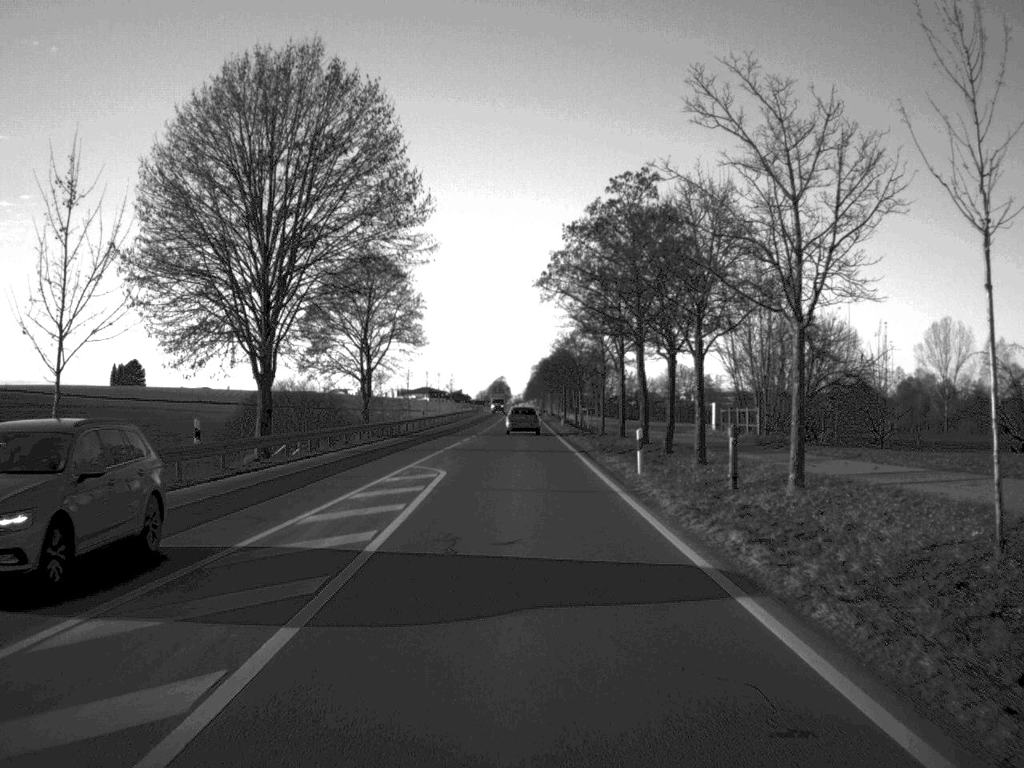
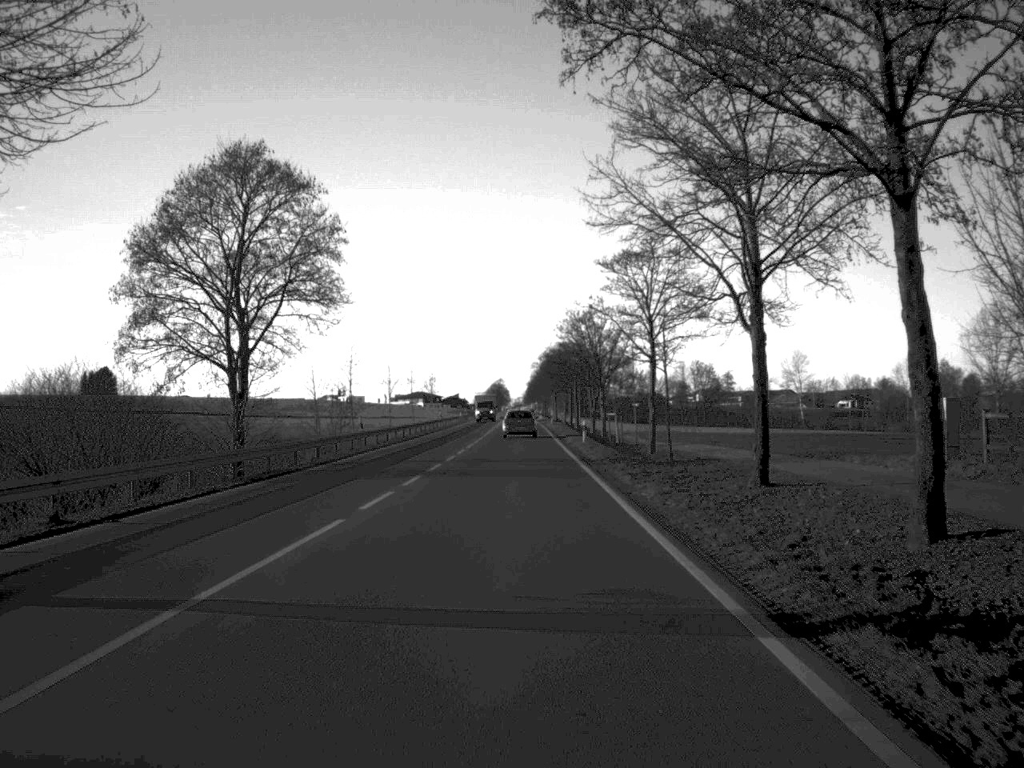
(0.0, +32.1) m; 0°
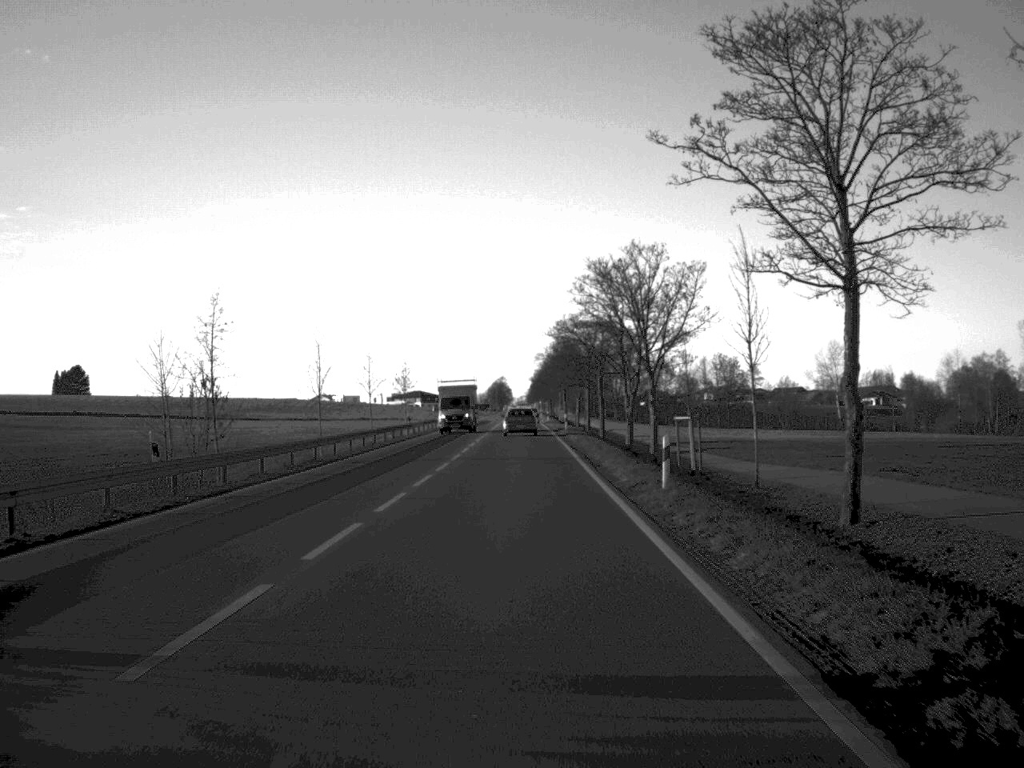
(0.0, +30.3) m; 0°
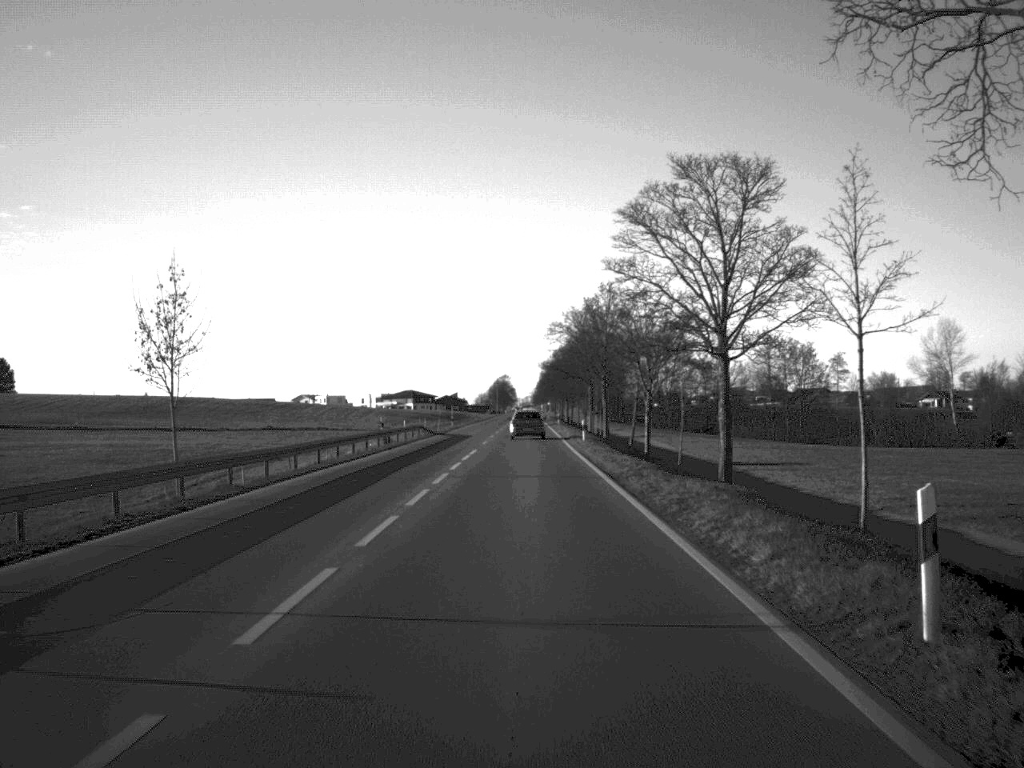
(-0.3, +64.7) m; 0°
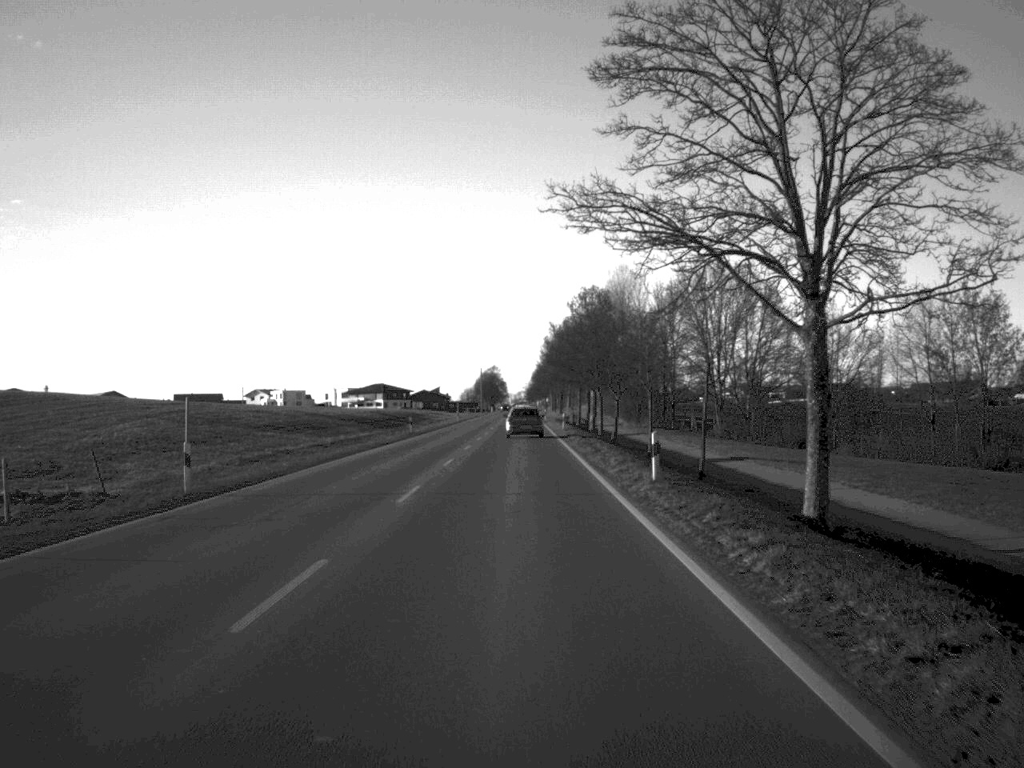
(0.0, +82.3) m; 0°
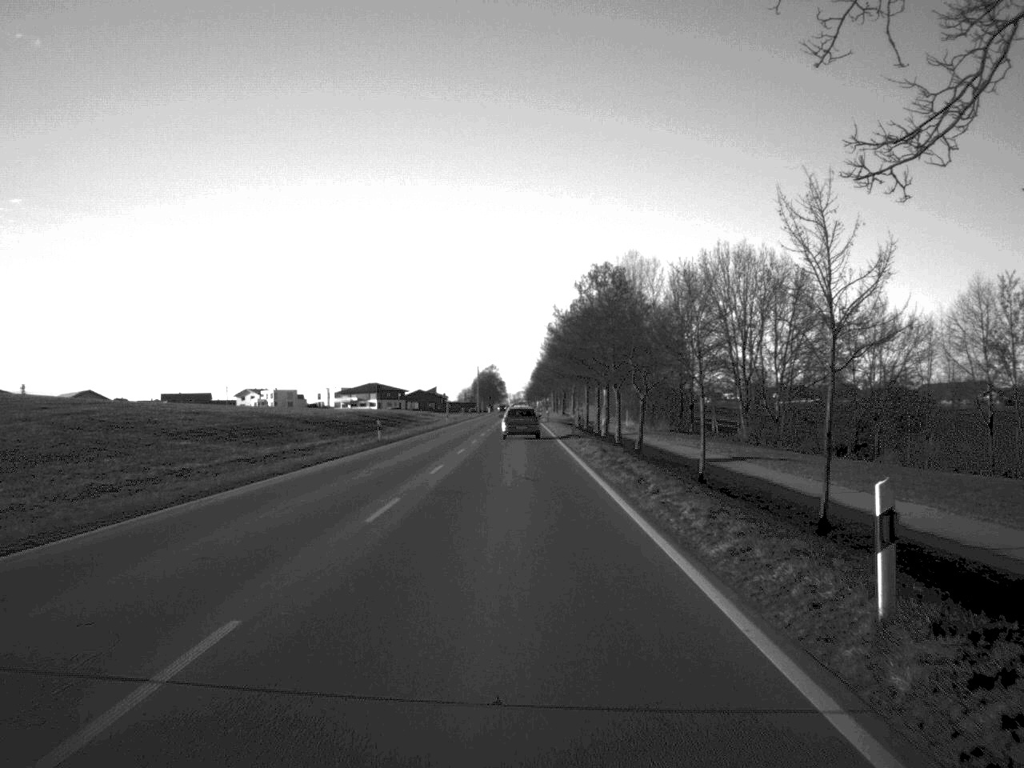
(0.0, +15.6) m; 0°
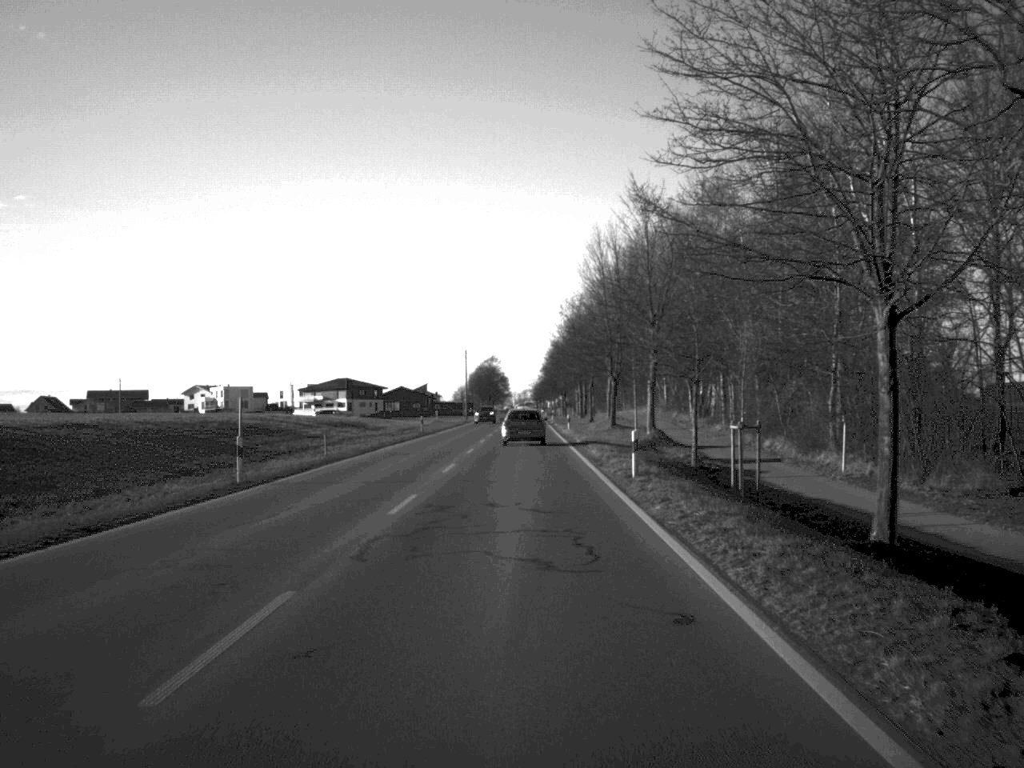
(-0.4, +81.7) m; 0°
